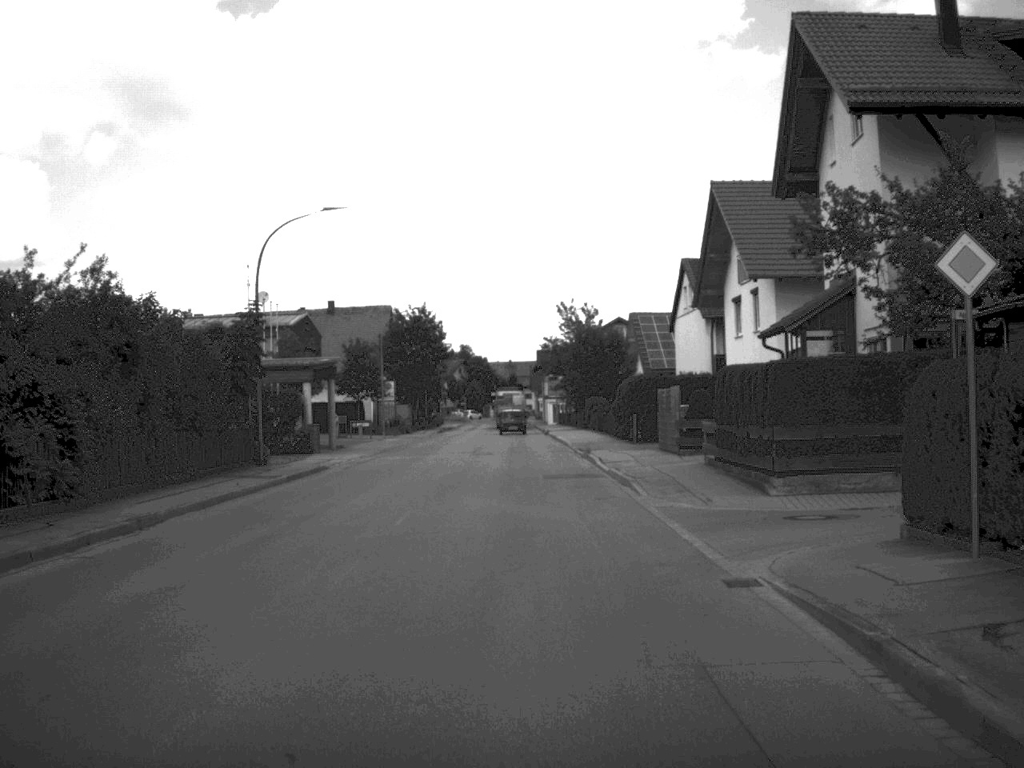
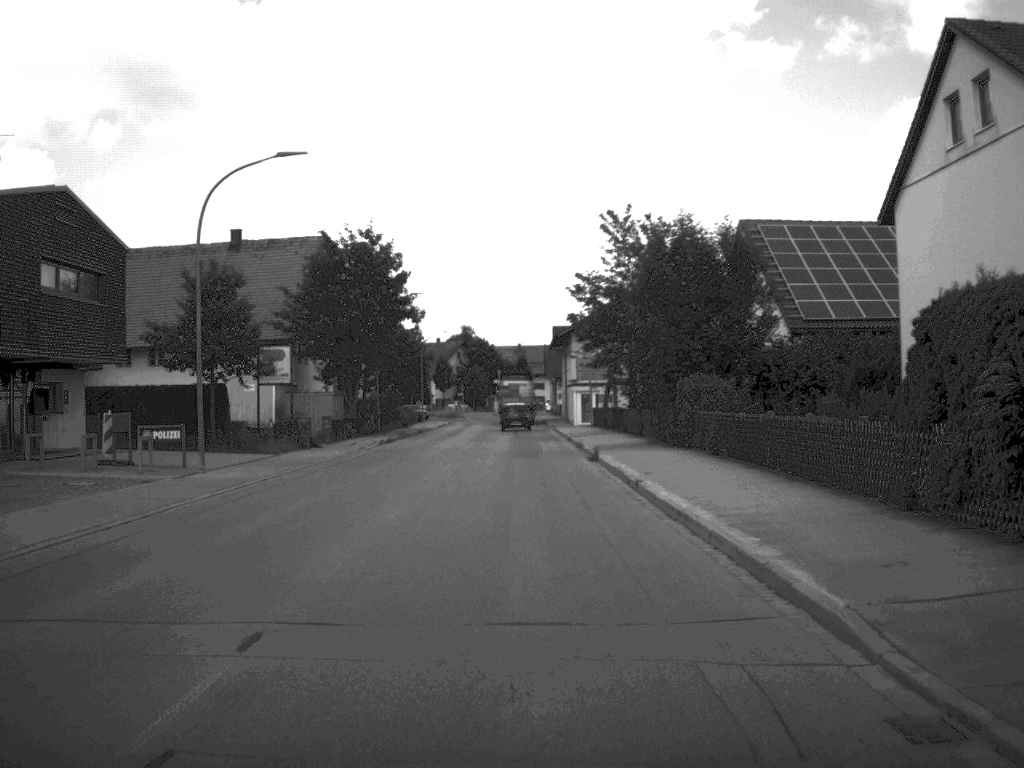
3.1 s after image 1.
(-0.3, +42.4) m; -1°
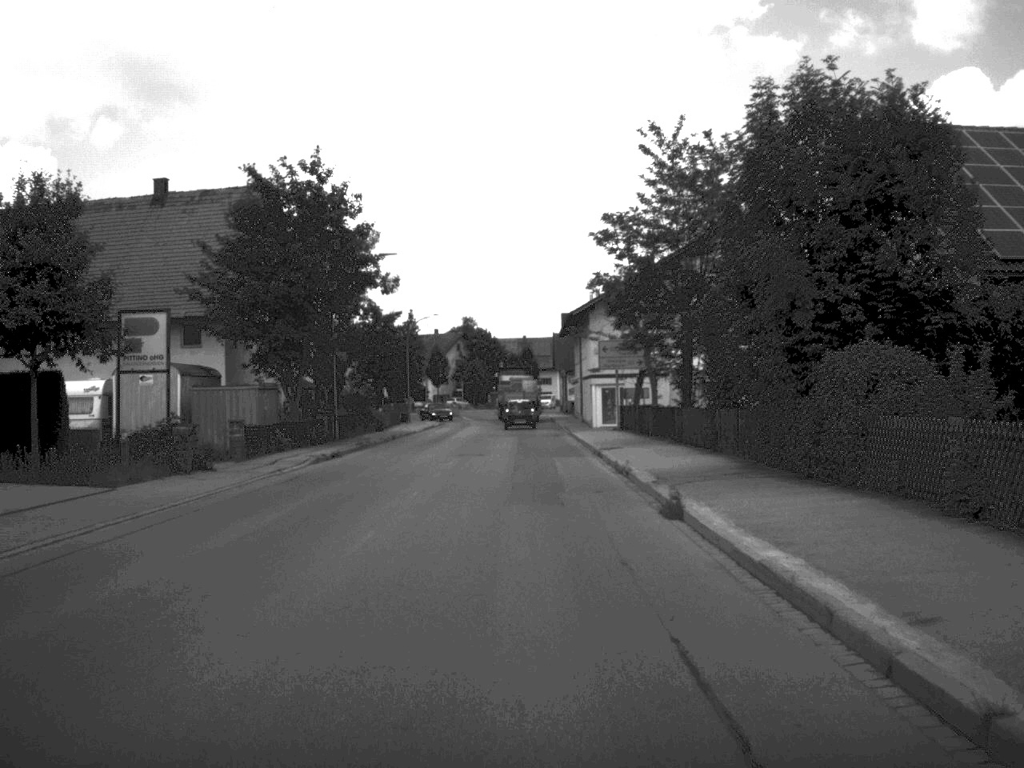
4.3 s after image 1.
(-0.1, +16.6) m; 0°
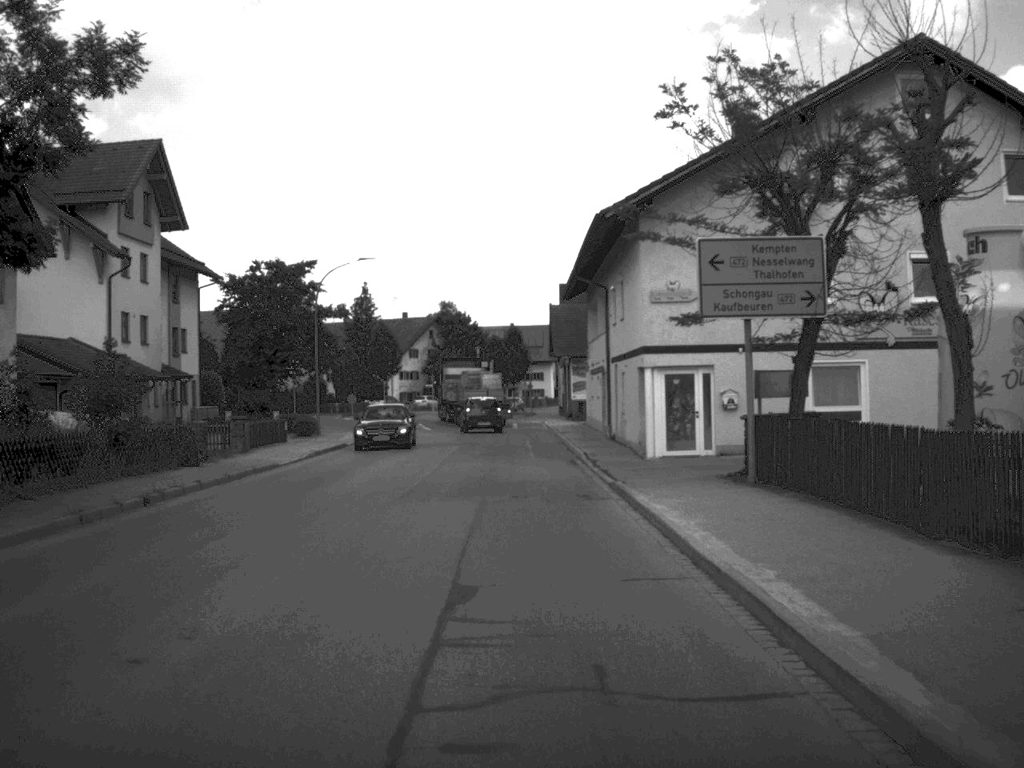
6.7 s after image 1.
(+0.1, +33.8) m; 0°
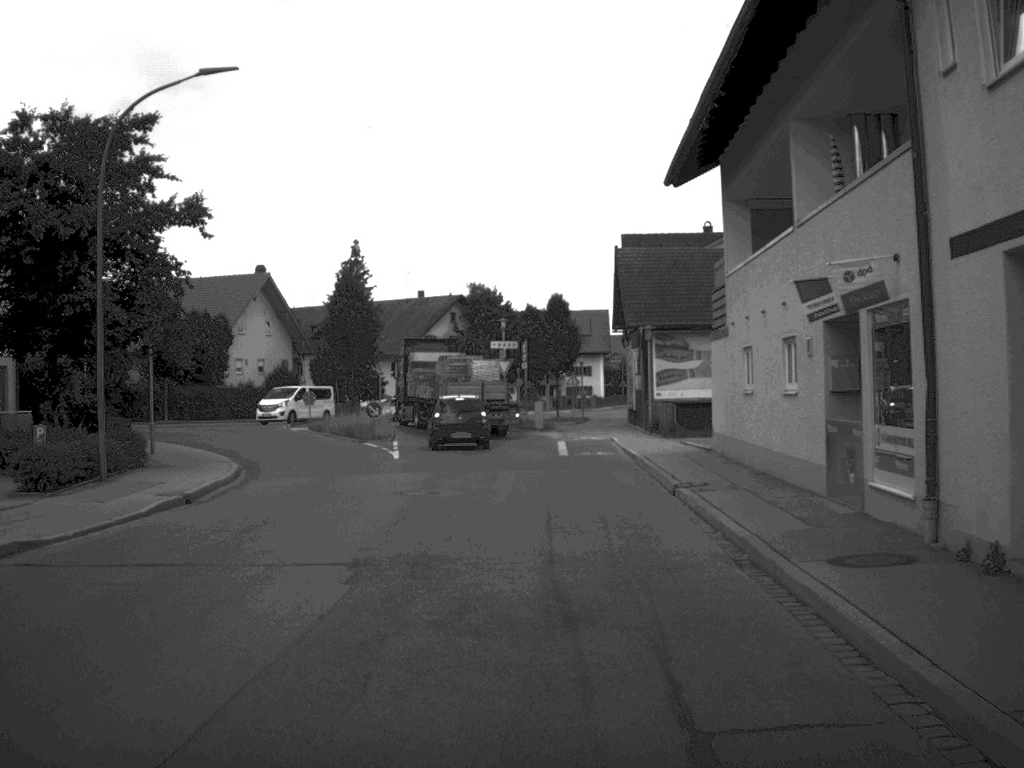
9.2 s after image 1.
(-0.5, +30.9) m; -2°
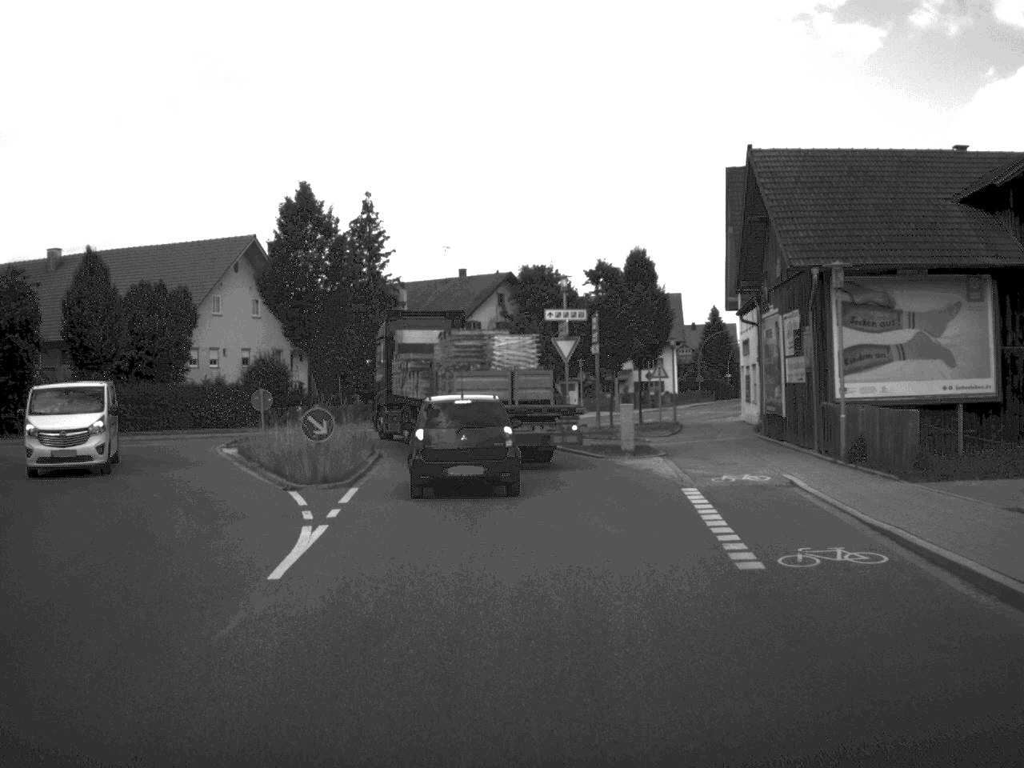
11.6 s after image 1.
(-0.5, +20.8) m; -3°
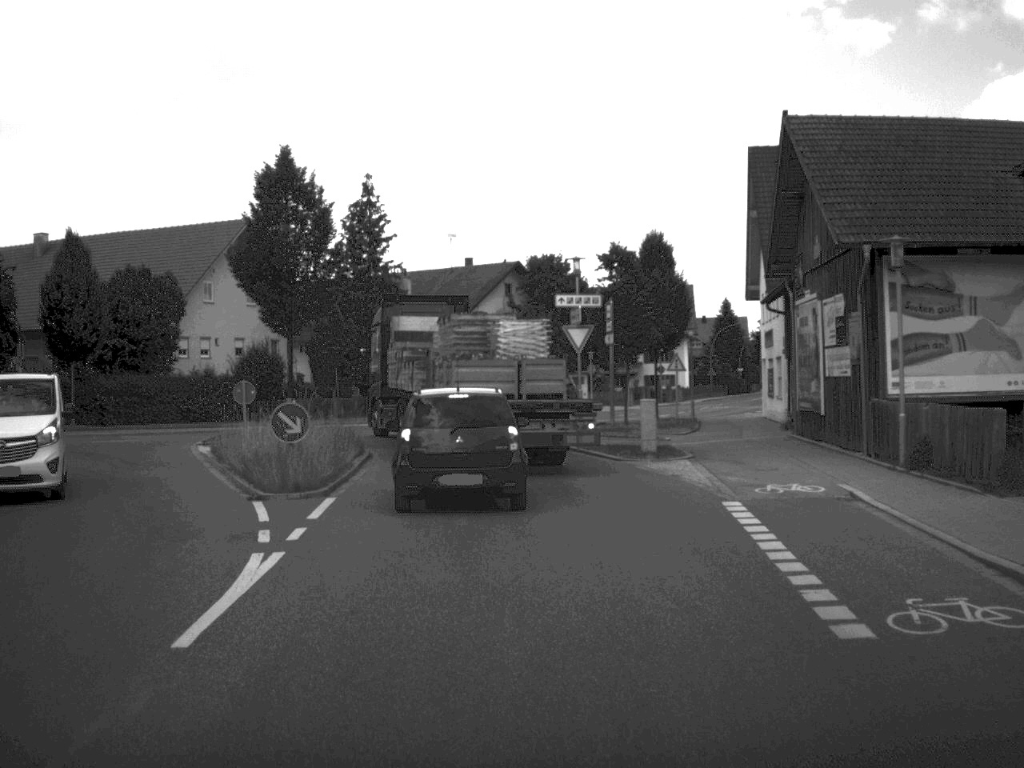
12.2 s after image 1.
(0.0, +3.3) m; 0°
